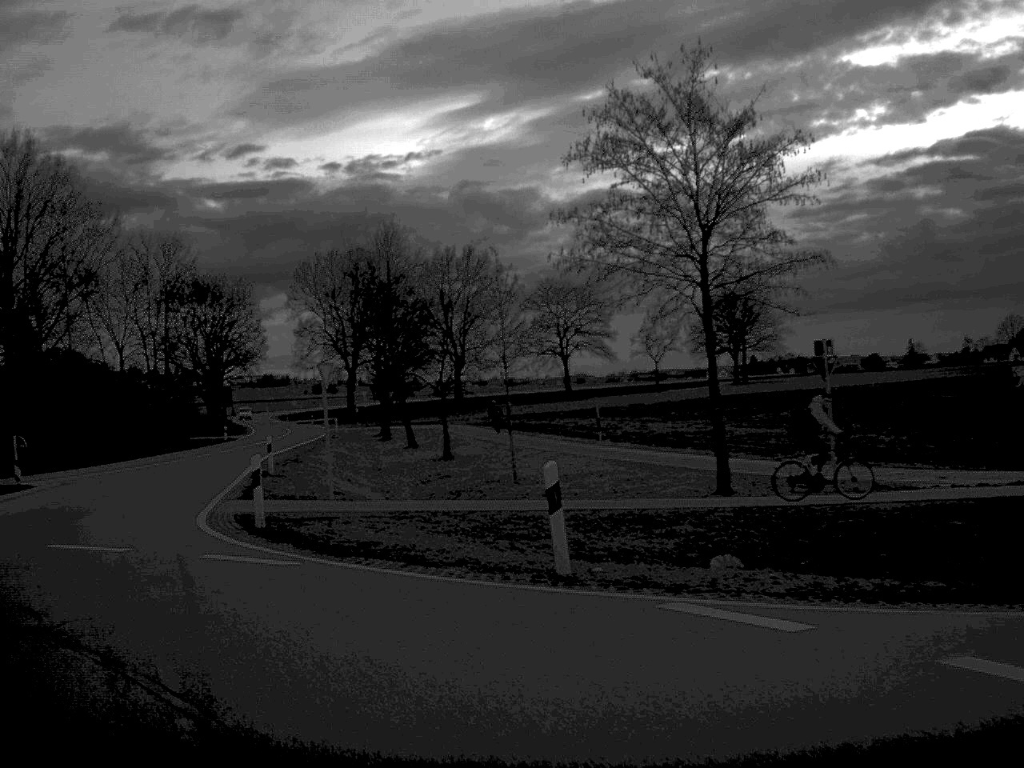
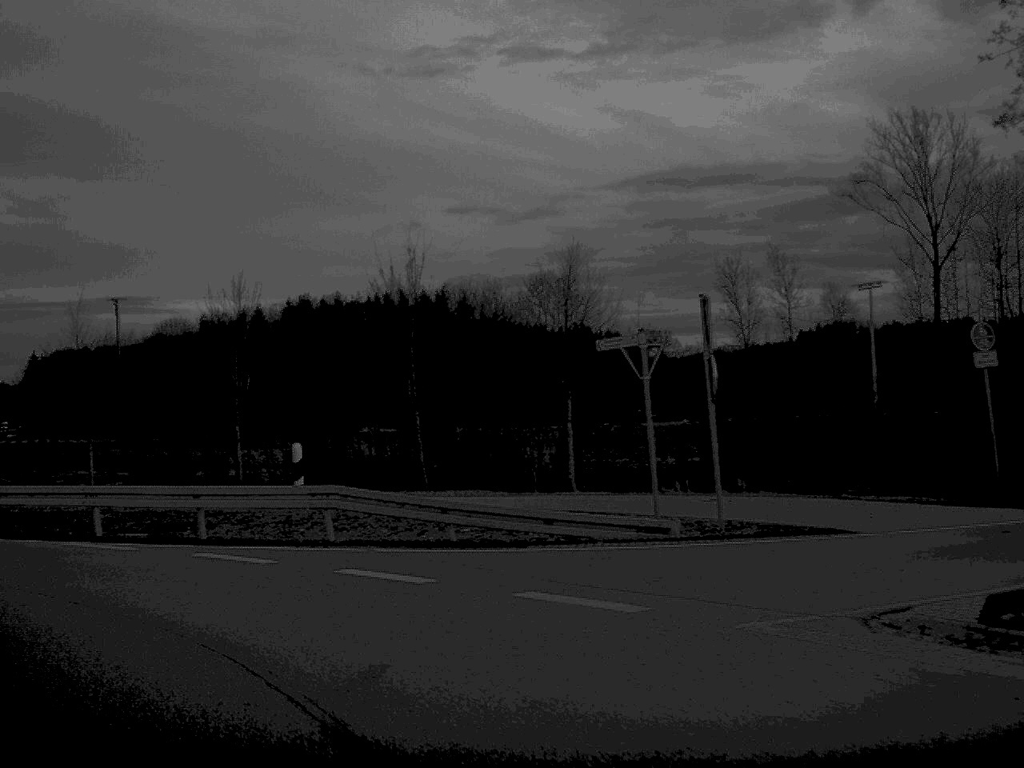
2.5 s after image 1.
(-8.1, +13.5) m; -64°
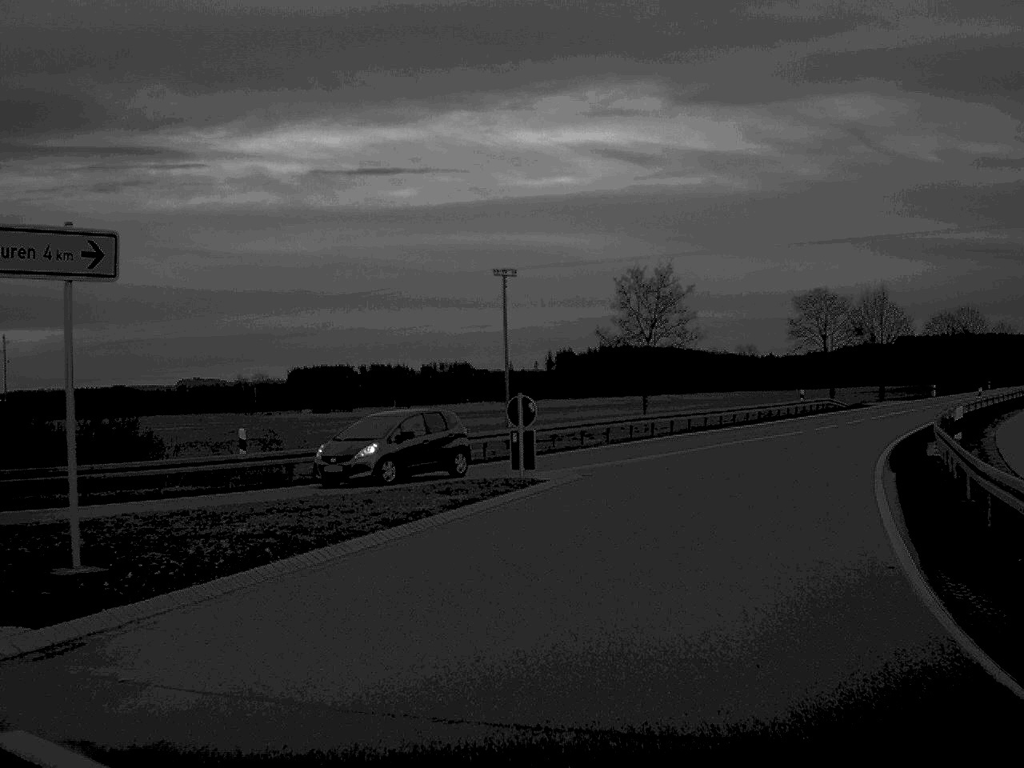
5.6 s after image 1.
(-12.2, +18.1) m; -48°
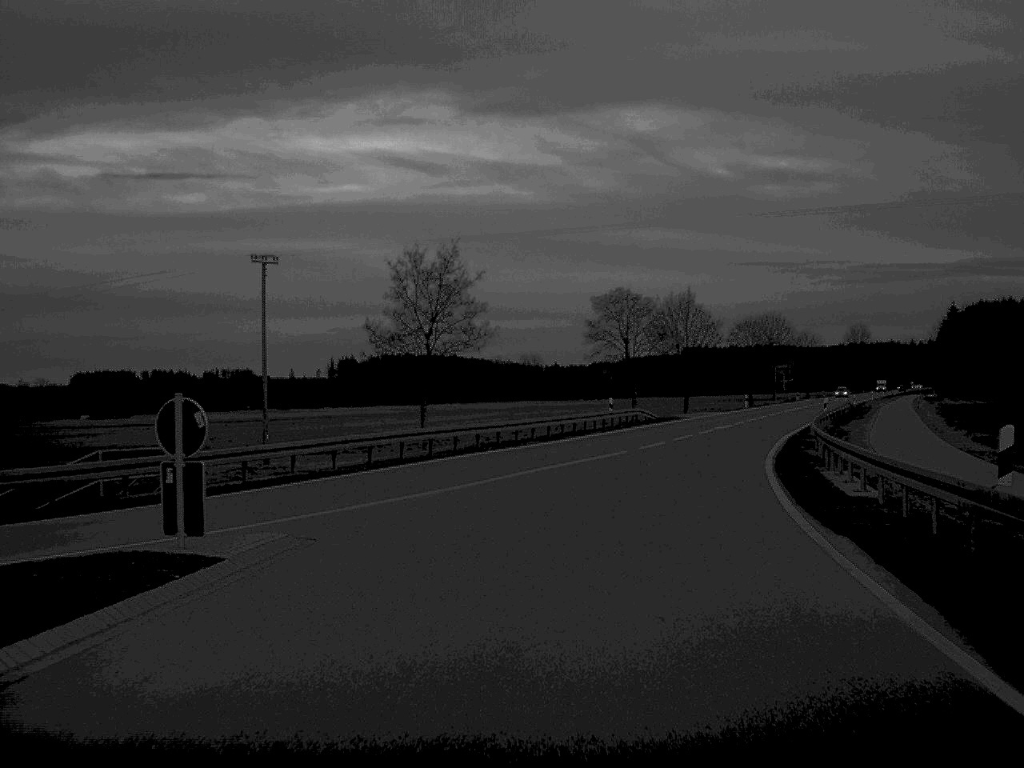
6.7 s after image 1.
(+1.0, +10.9) m; +10°
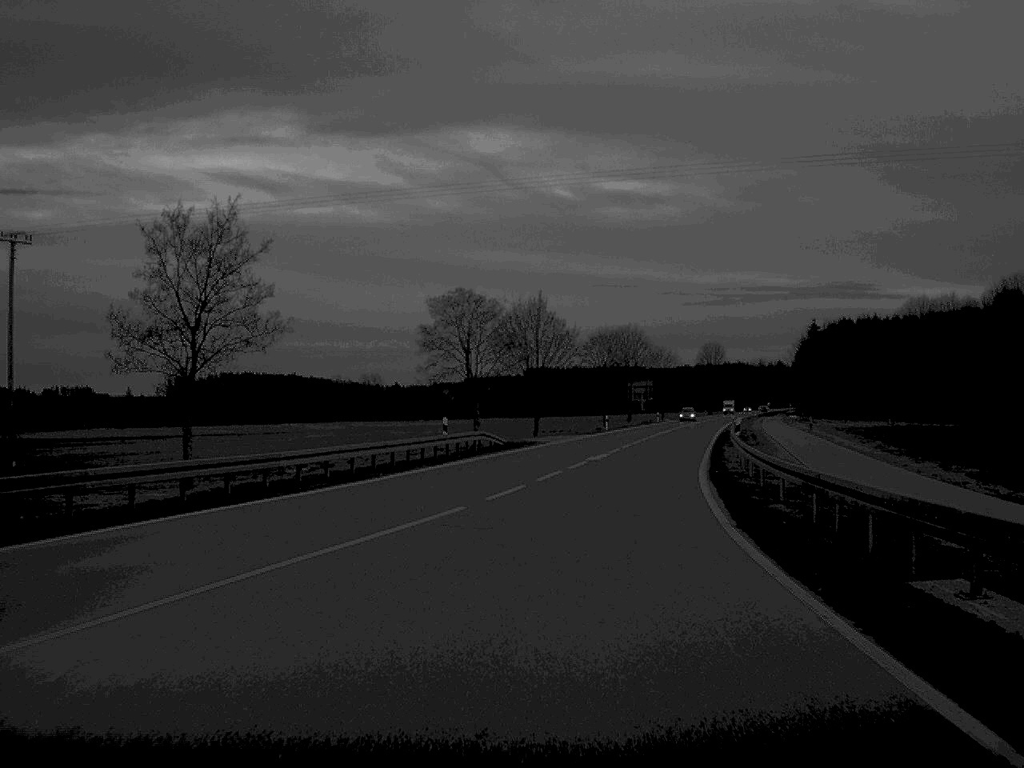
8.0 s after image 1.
(+1.0, +15.0) m; +7°
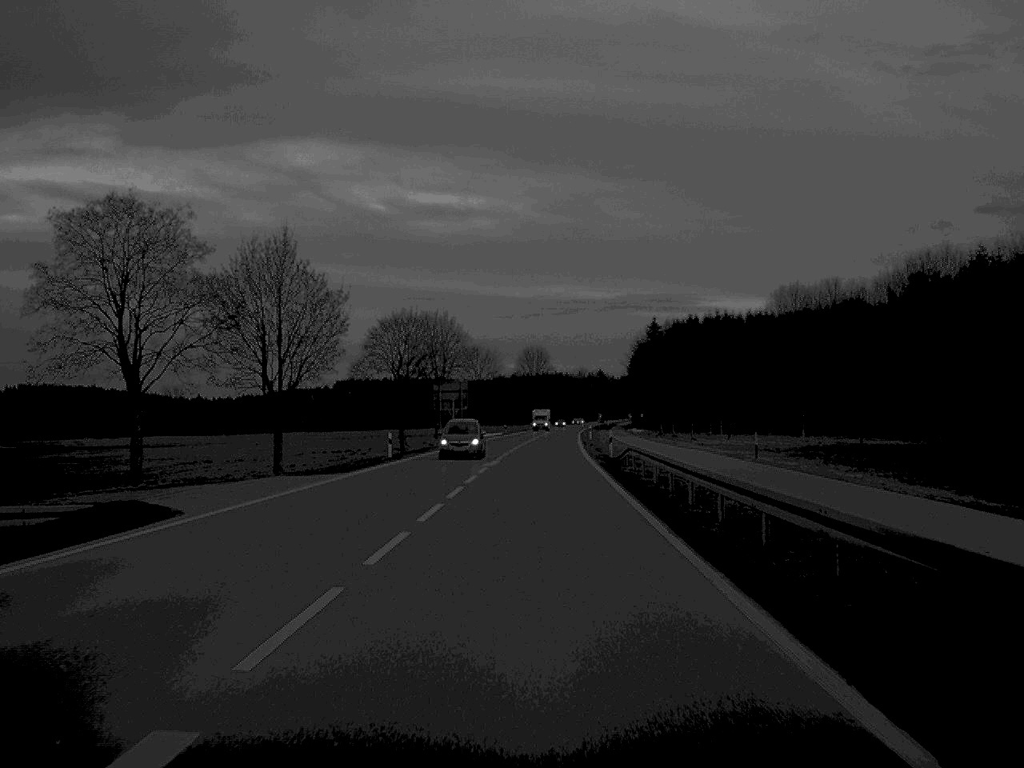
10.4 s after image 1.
(+3.5, +38.9) m; +8°
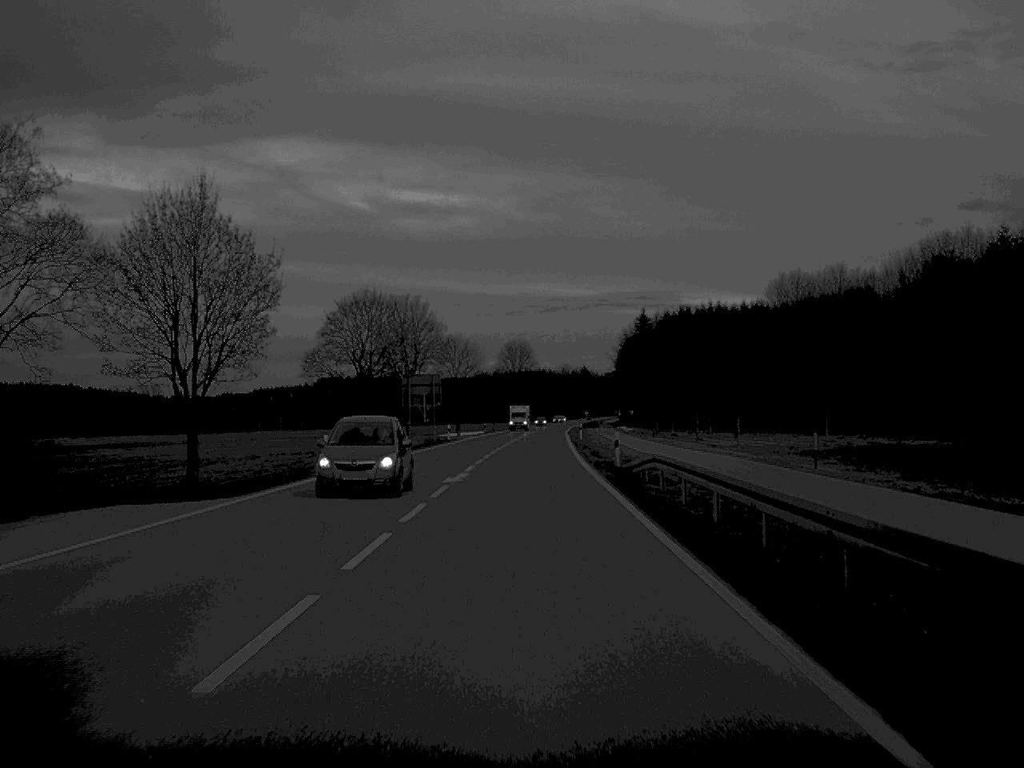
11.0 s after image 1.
(+0.1, +12.7) m; +1°
